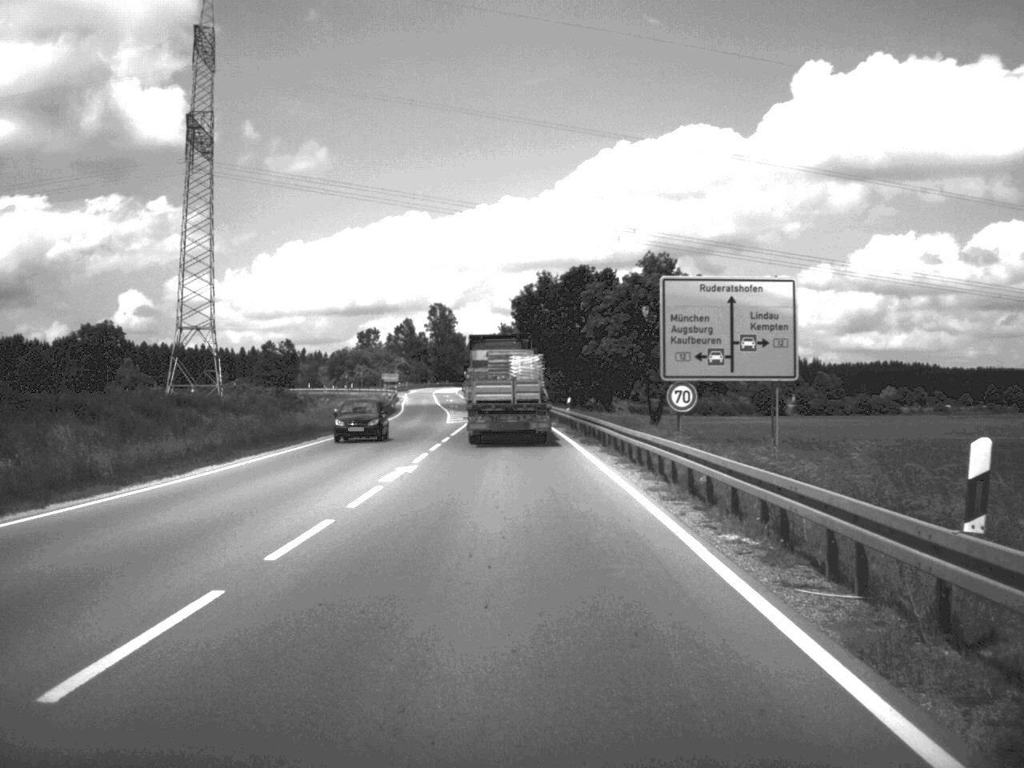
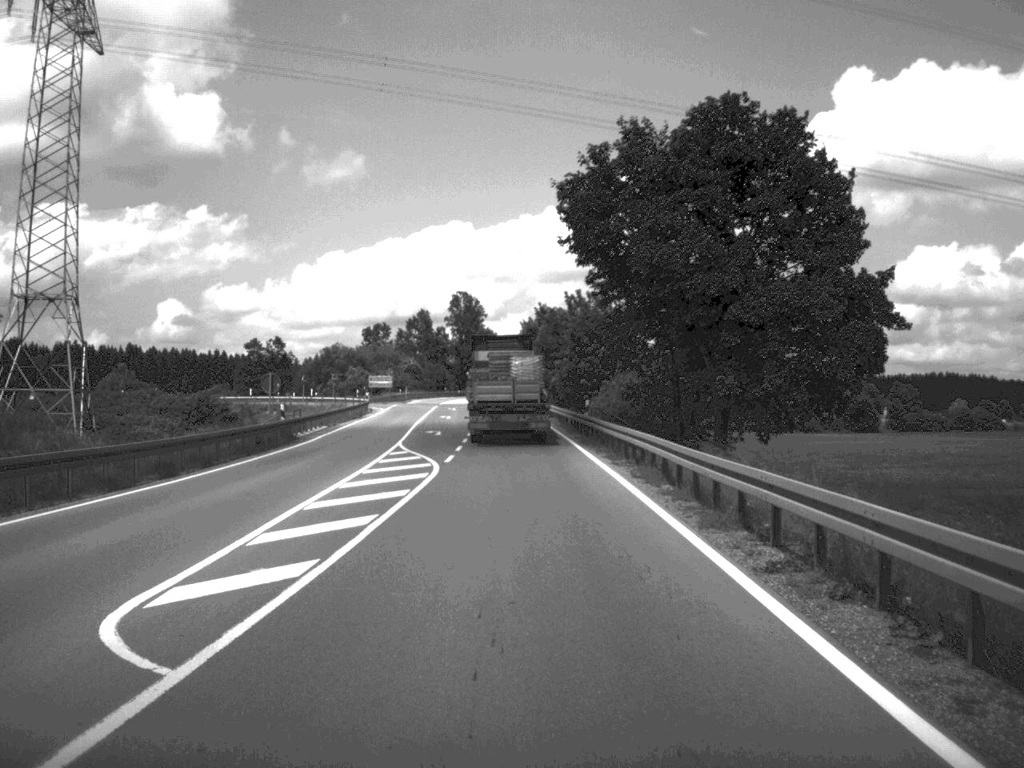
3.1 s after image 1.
(-0.9, +57.7) m; -2°
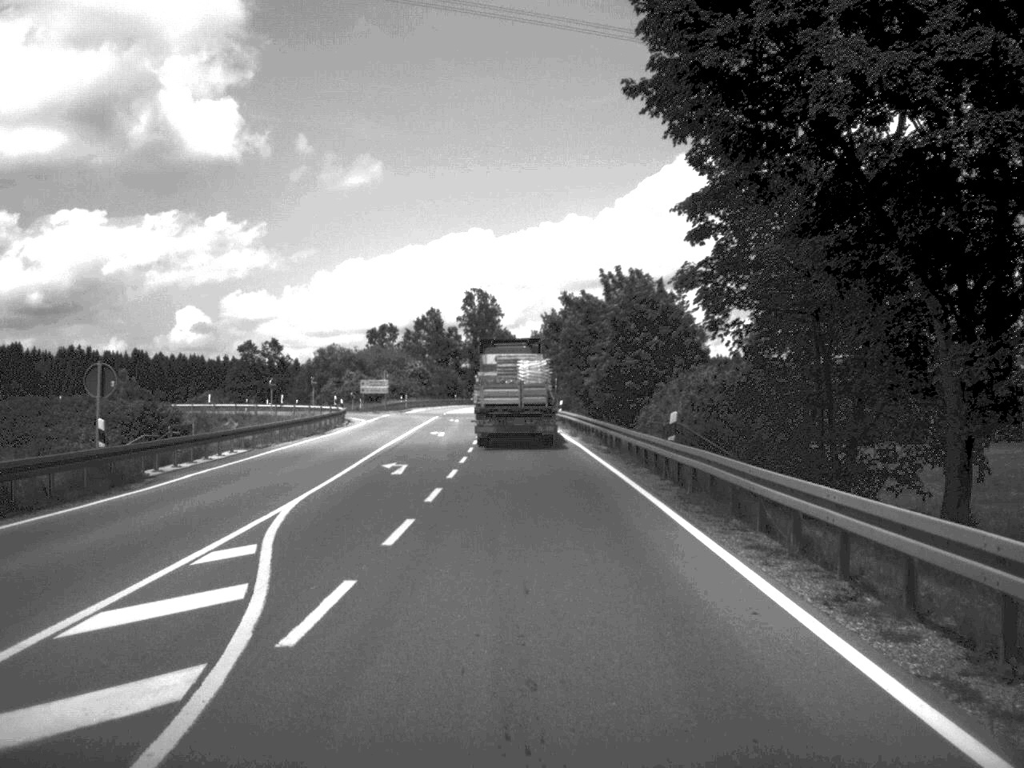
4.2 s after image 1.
(-0.2, +21.8) m; -1°
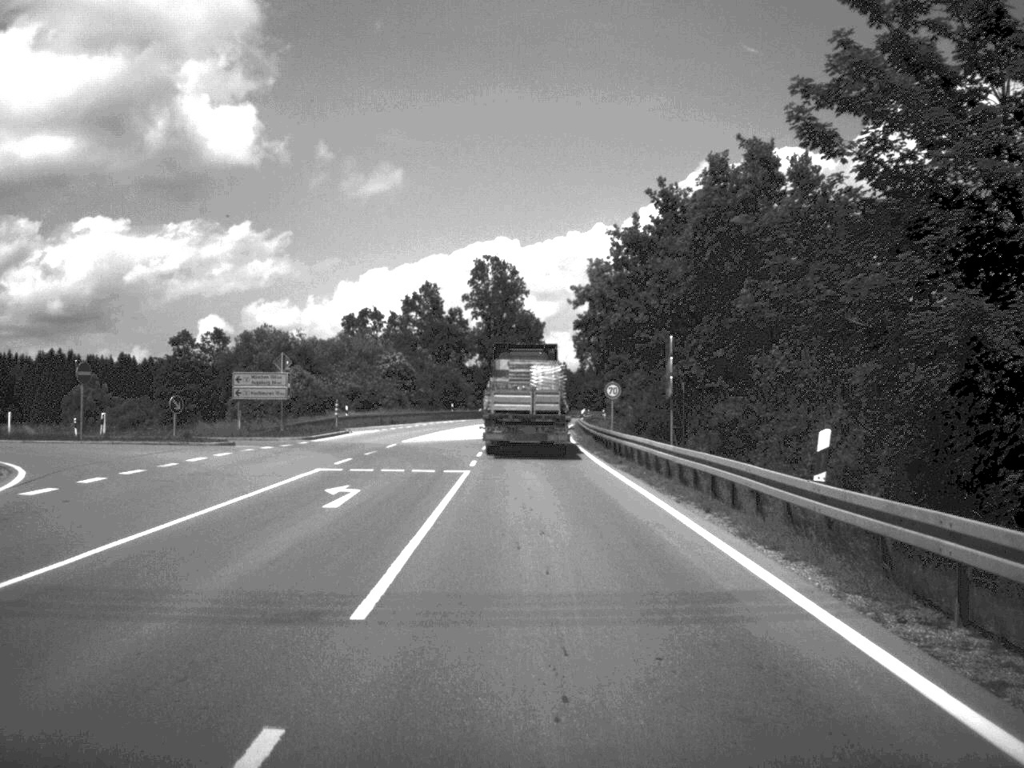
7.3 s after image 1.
(-0.9, +57.4) m; -1°
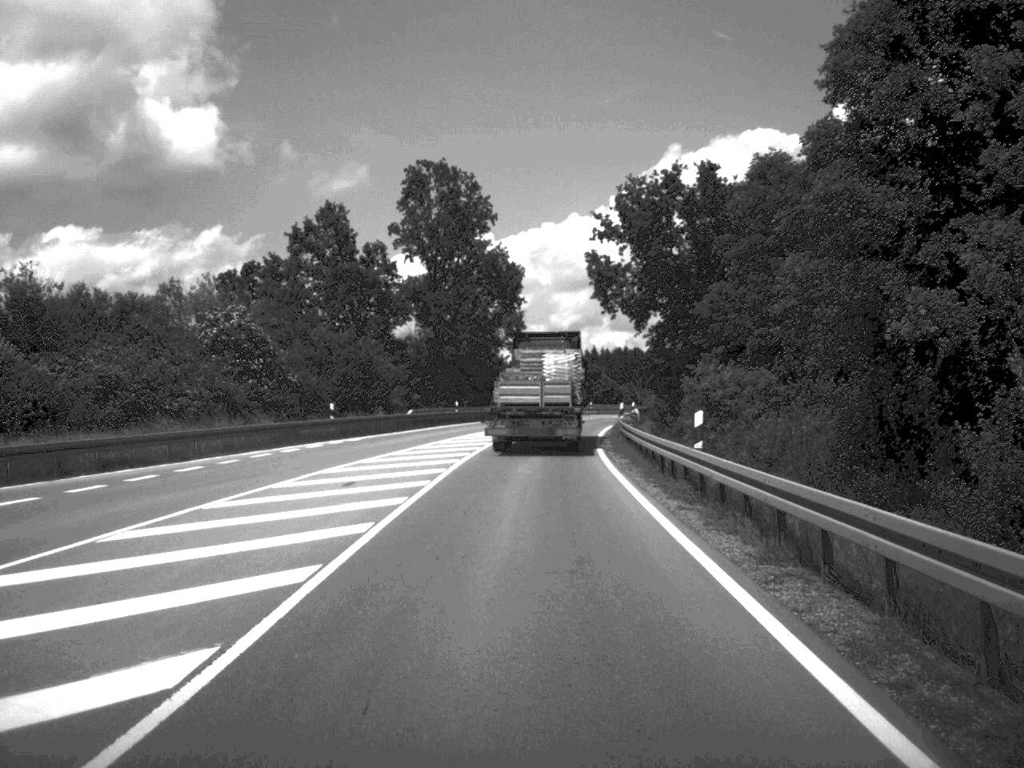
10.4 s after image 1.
(+0.3, +55.4) m; +1°
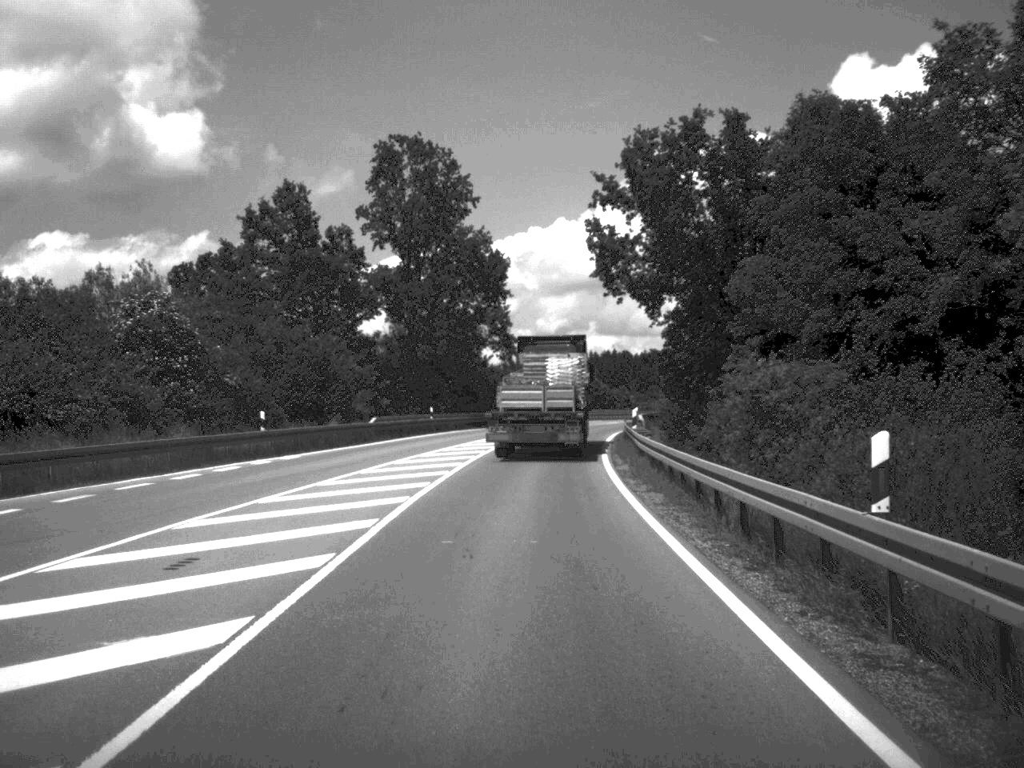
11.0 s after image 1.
(0.0, +10.8) m; +1°
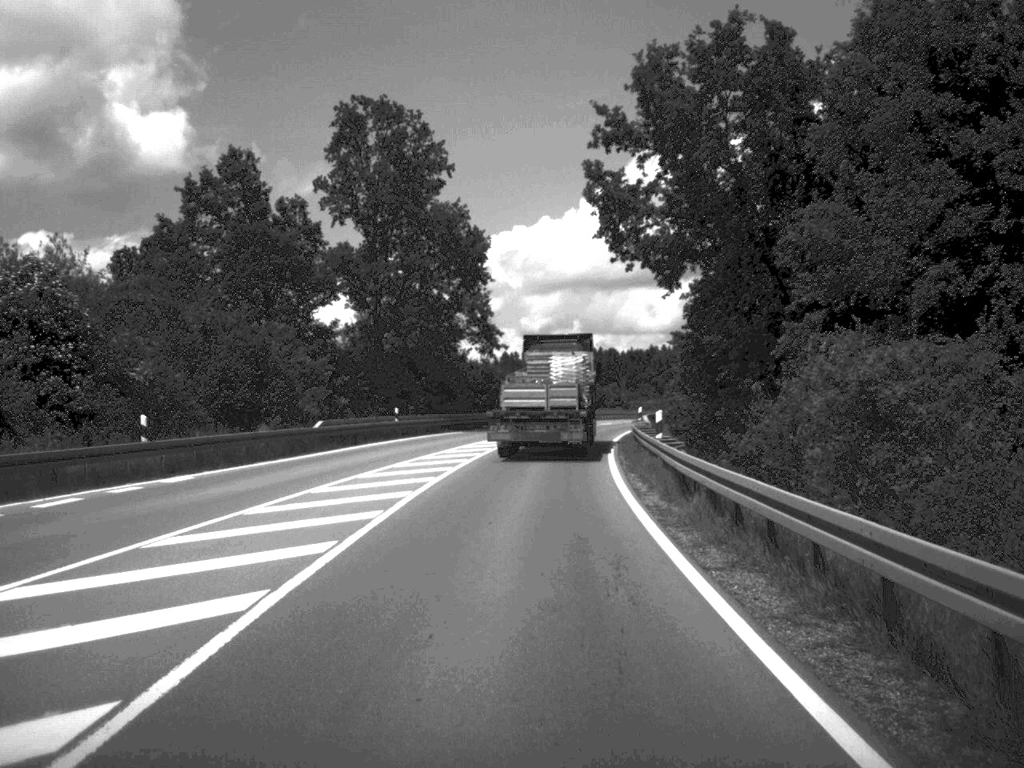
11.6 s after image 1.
(+0.1, +10.2) m; +1°
